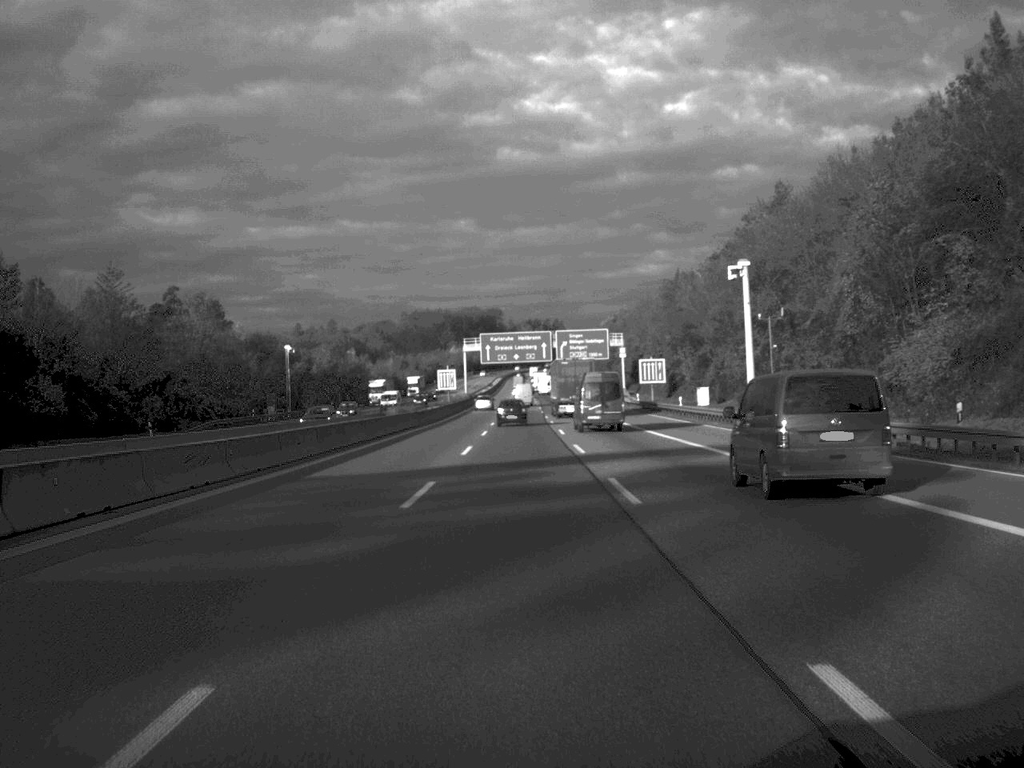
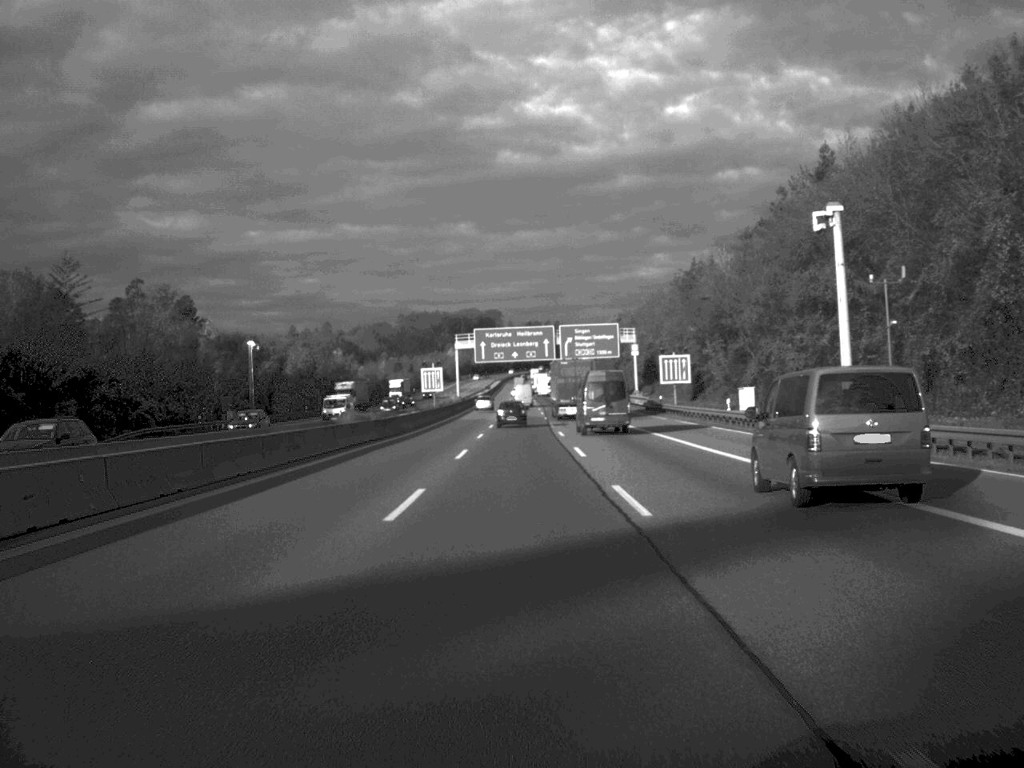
(0.0, +19.7) m; 0°
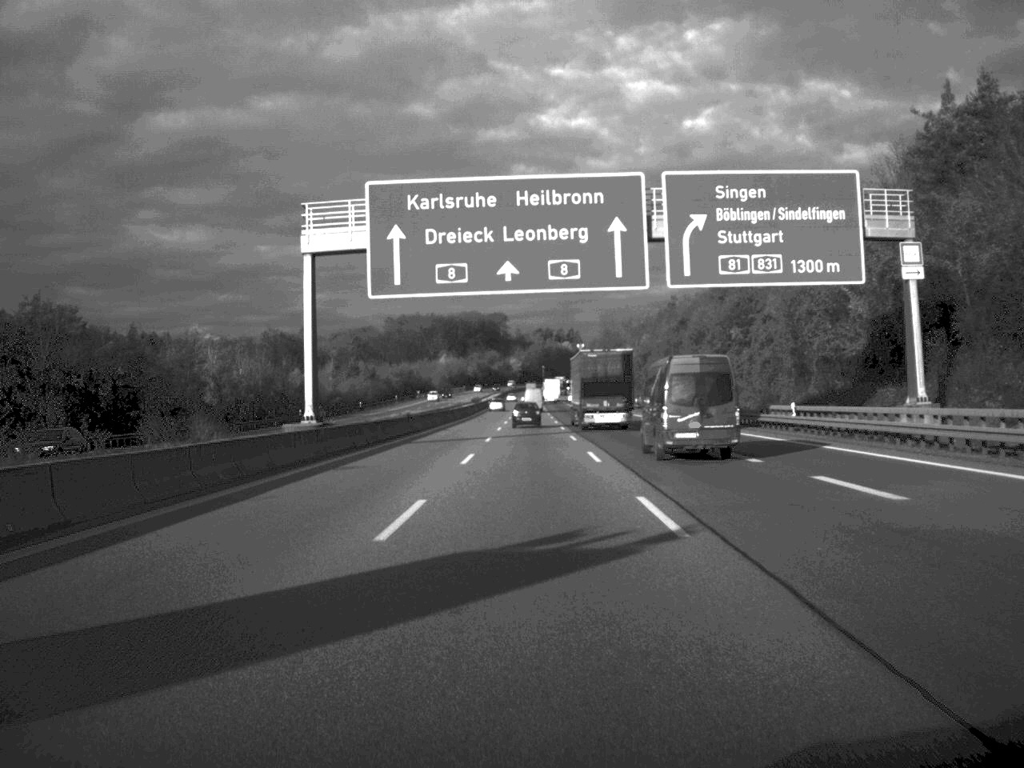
(-0.5, +108.8) m; 0°
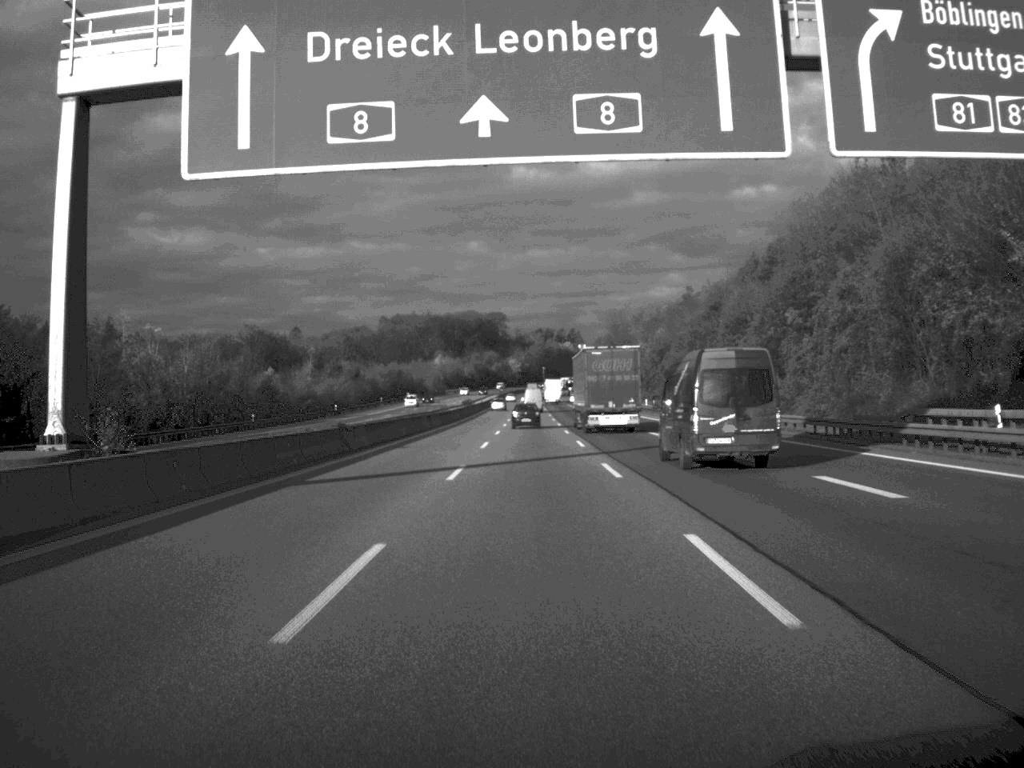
(0.0, +23.8) m; 0°
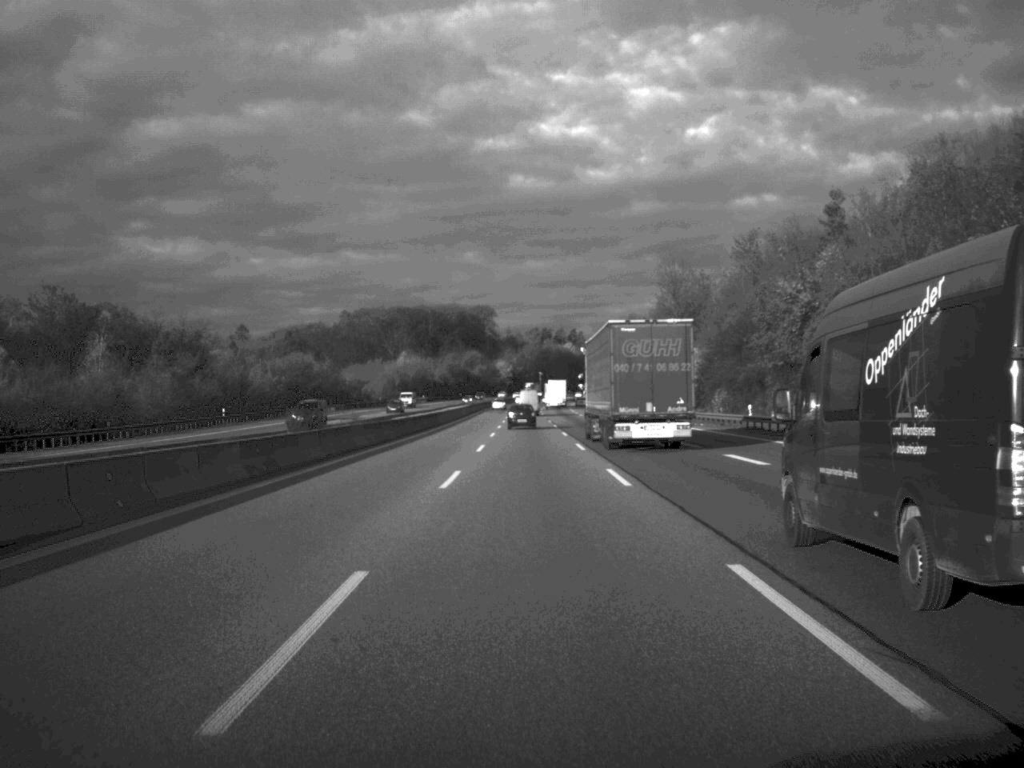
(+0.1, +108.9) m; 0°
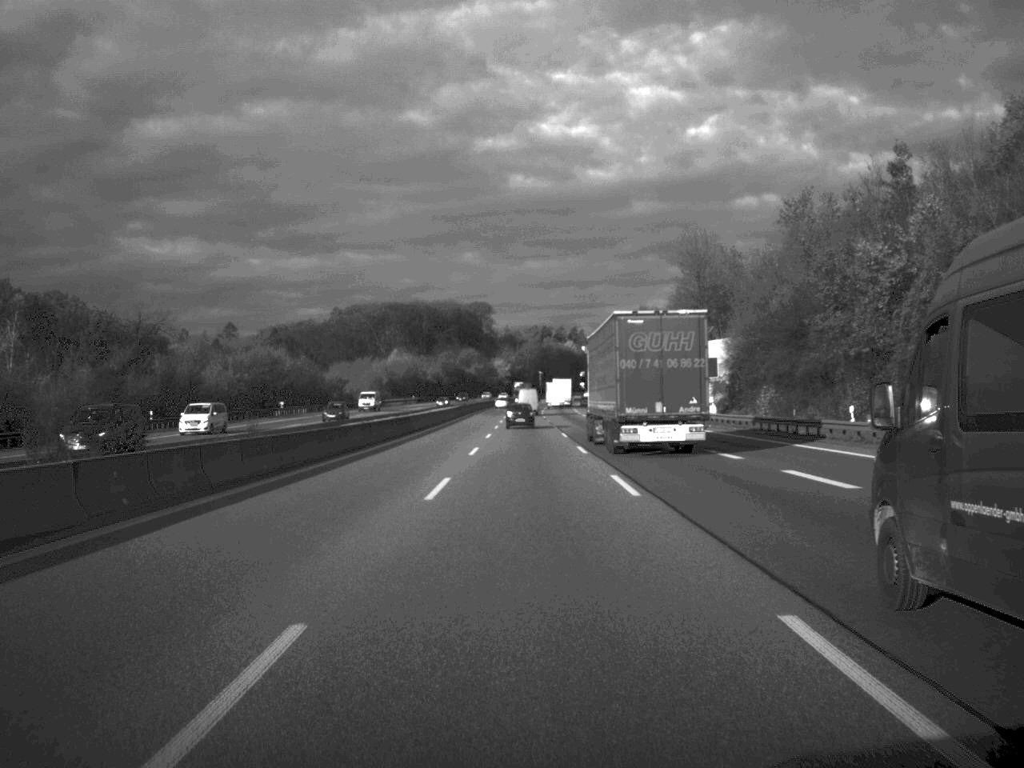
(0.0, +20.7) m; 0°
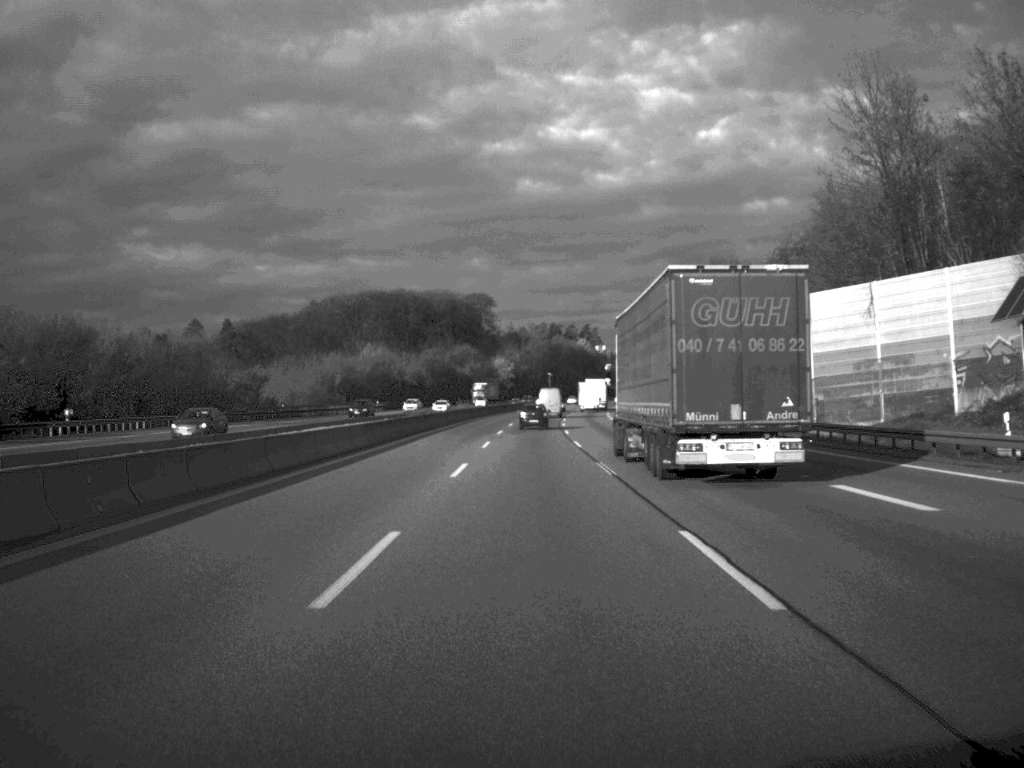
(-0.2, +64.3) m; 0°
